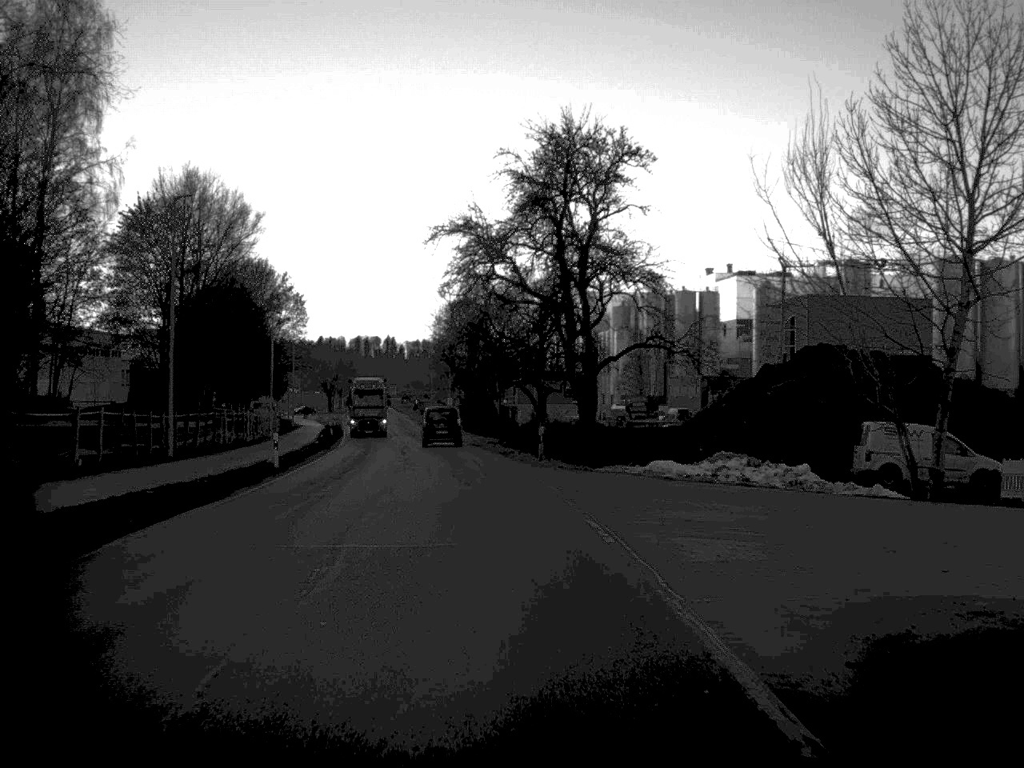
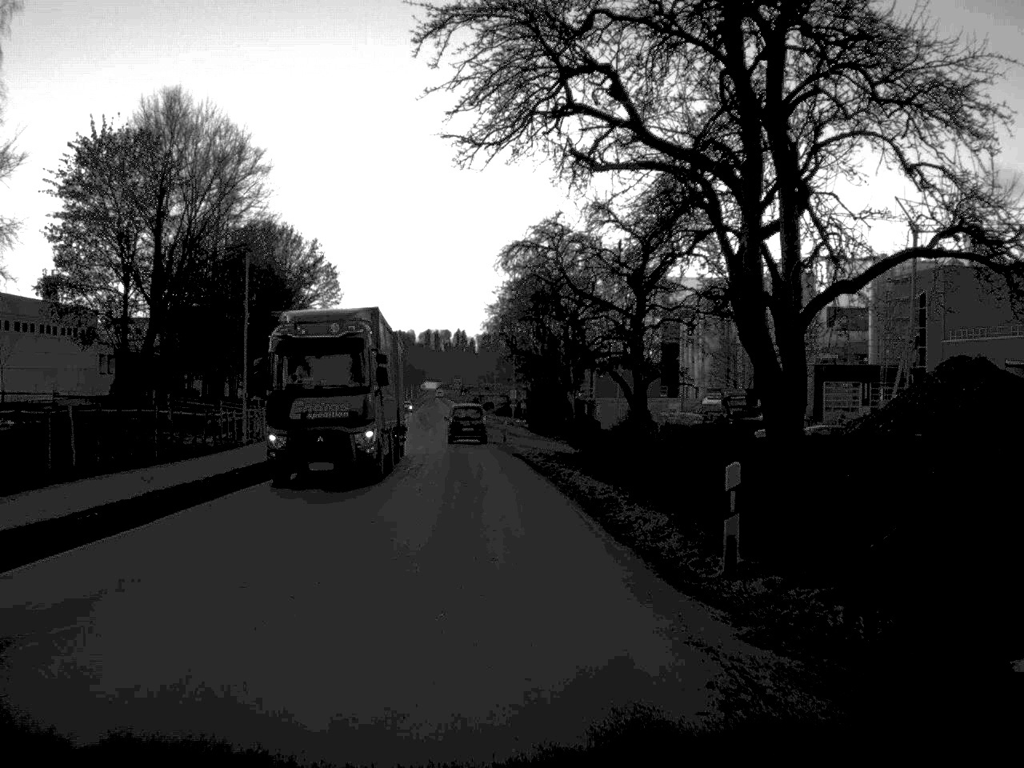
(-0.7, +25.3) m; -3°
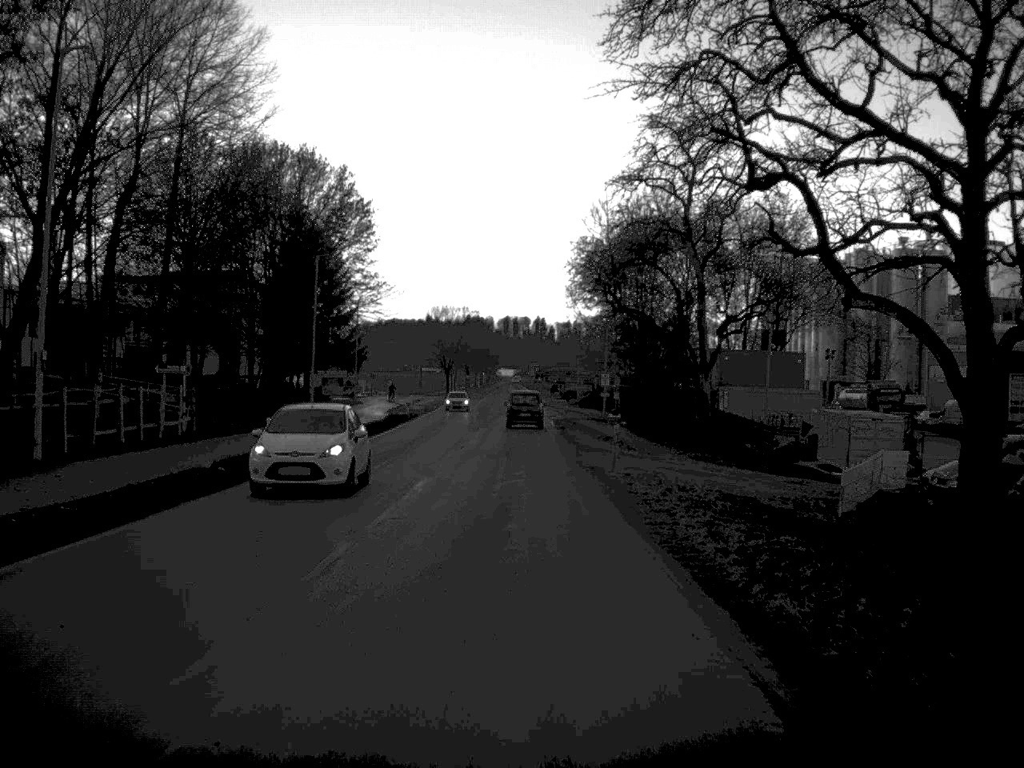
(-1.2, +31.5) m; -4°
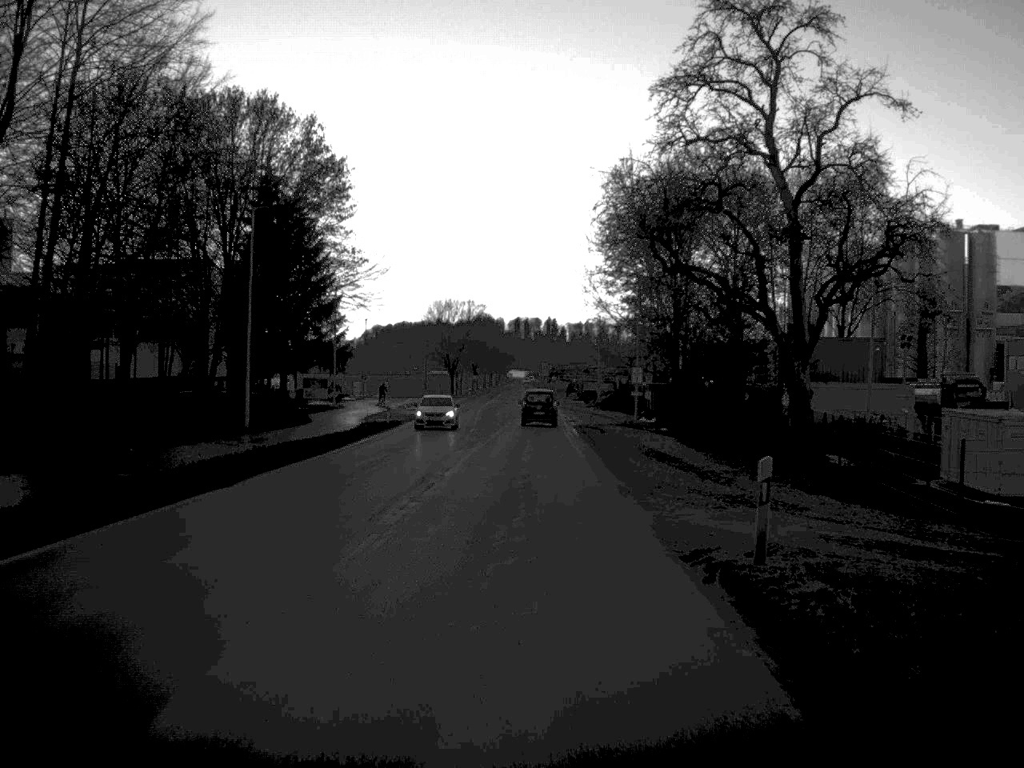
(-0.1, +17.4) m; -1°
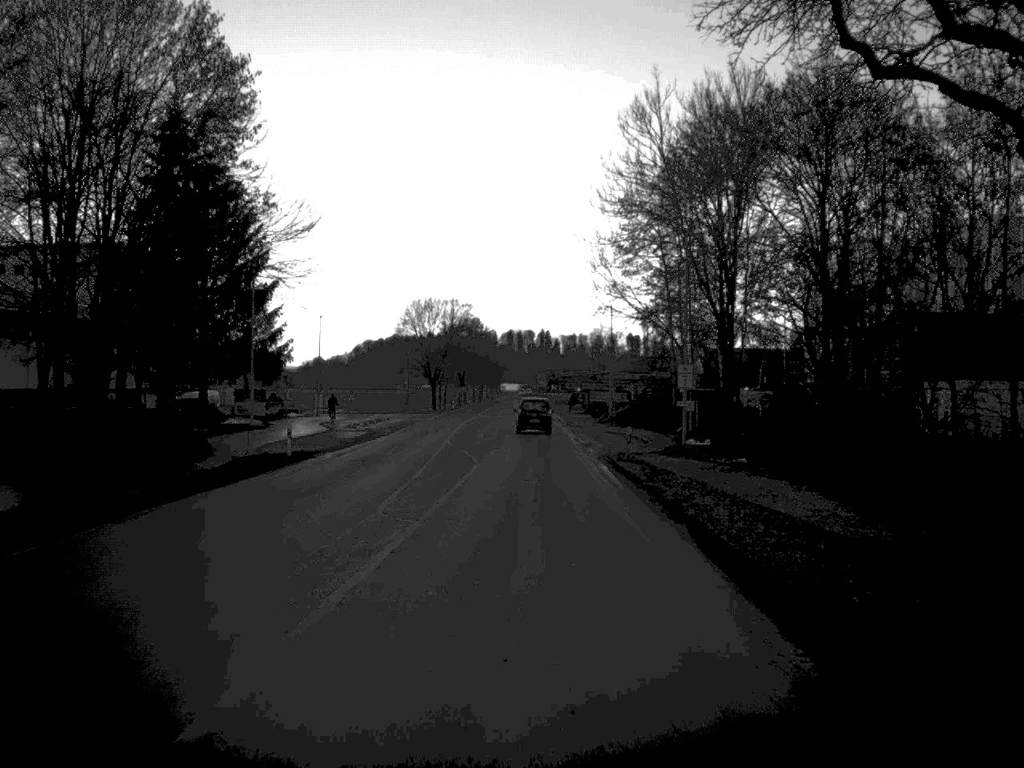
(0.0, +24.8) m; 0°
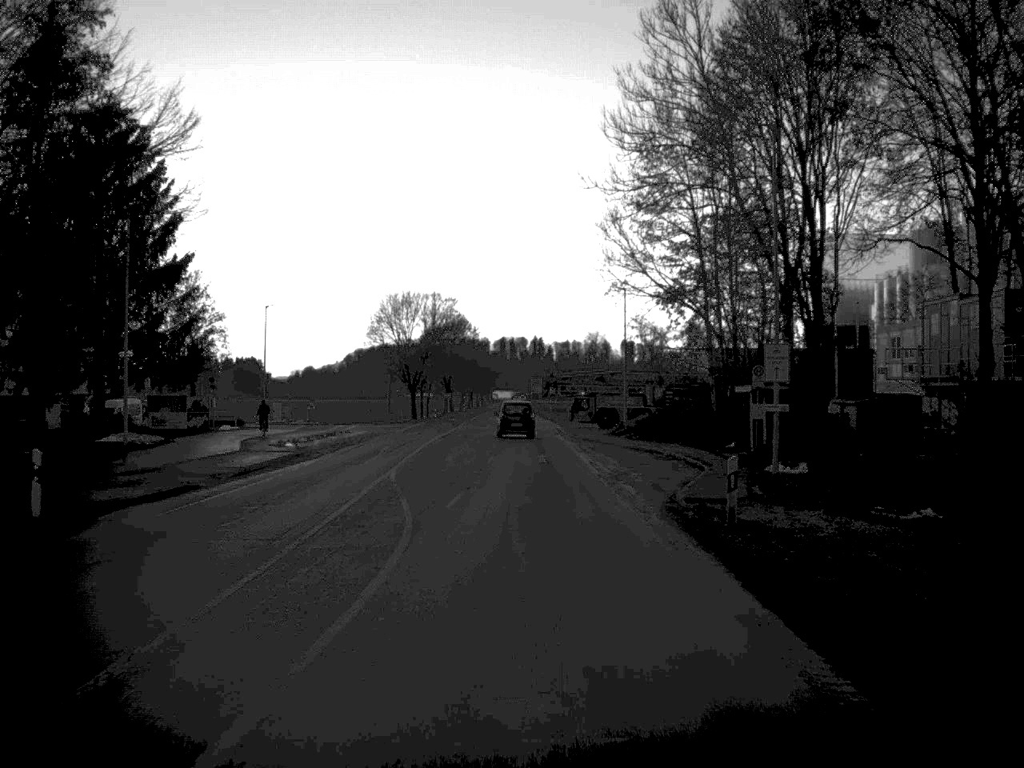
(+0.1, +19.3) m; 0°
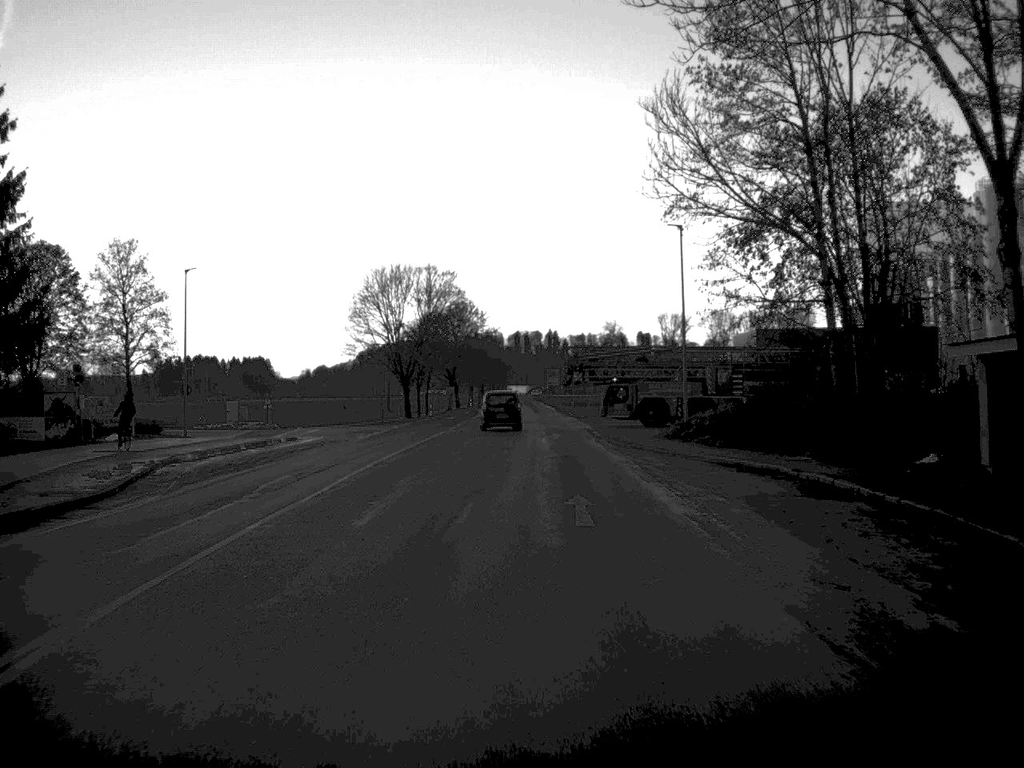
(0.0, +22.9) m; -1°
